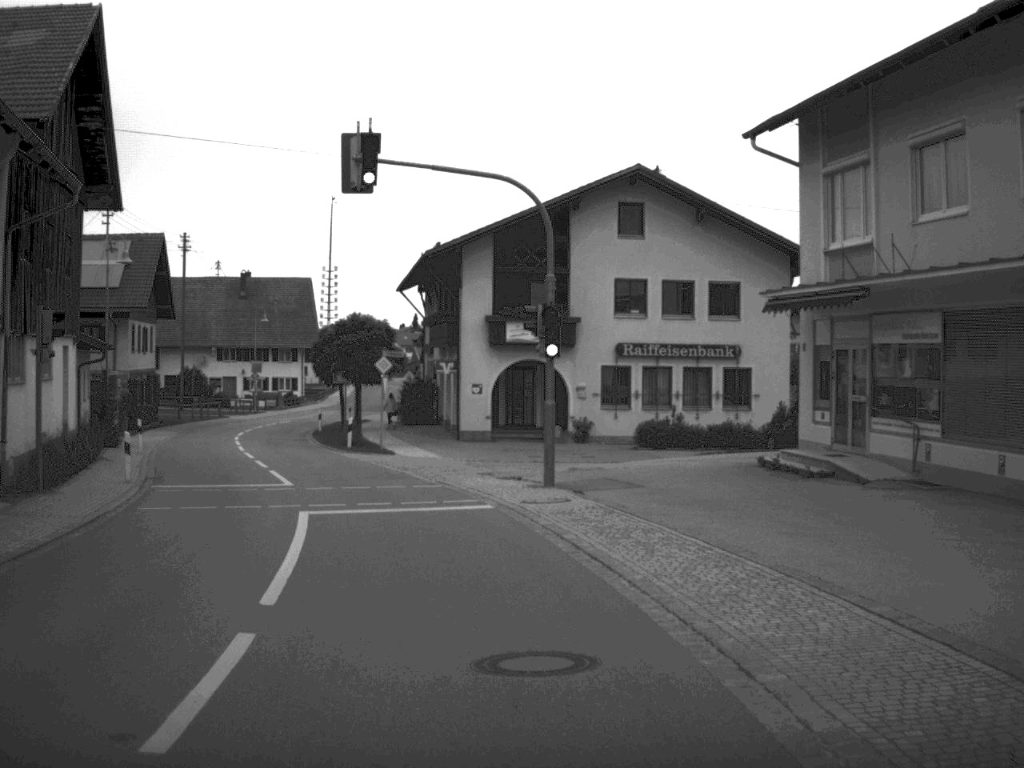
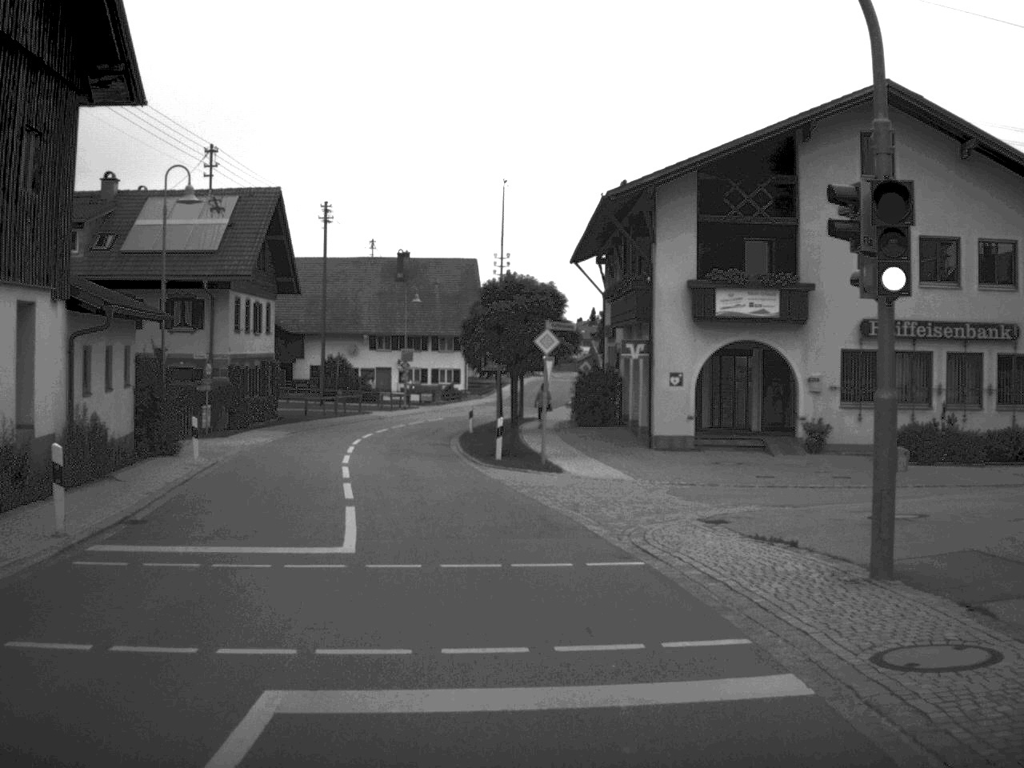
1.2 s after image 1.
(-0.8, +12.3) m; -8°
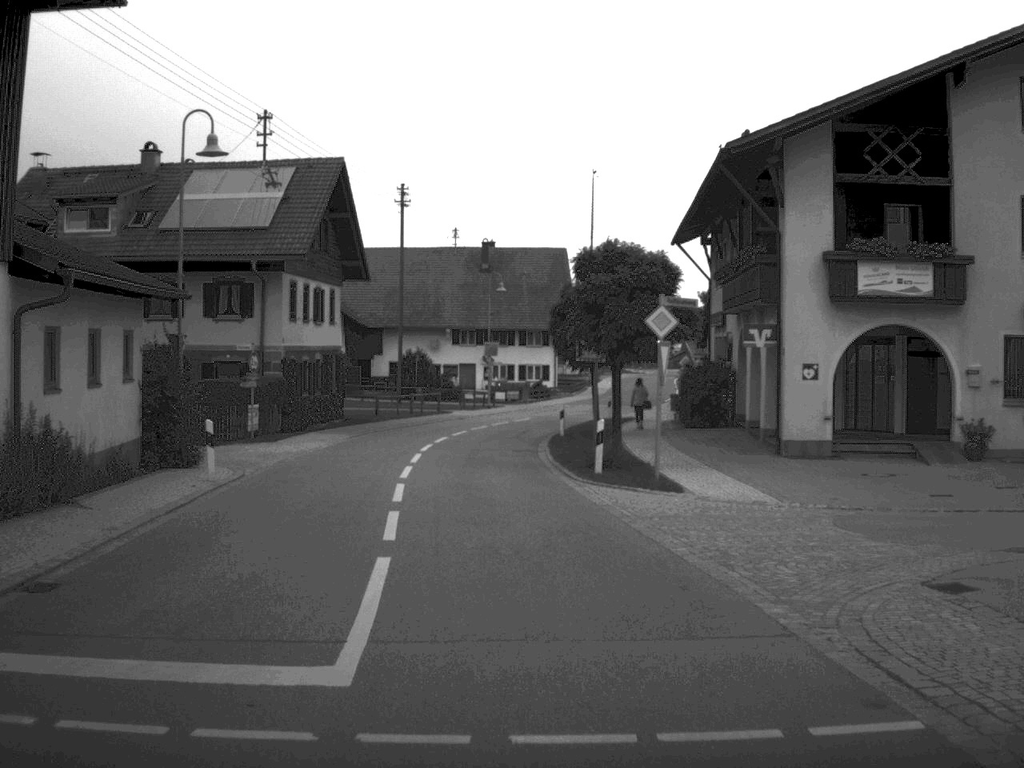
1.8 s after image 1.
(-0.2, +6.2) m; -4°
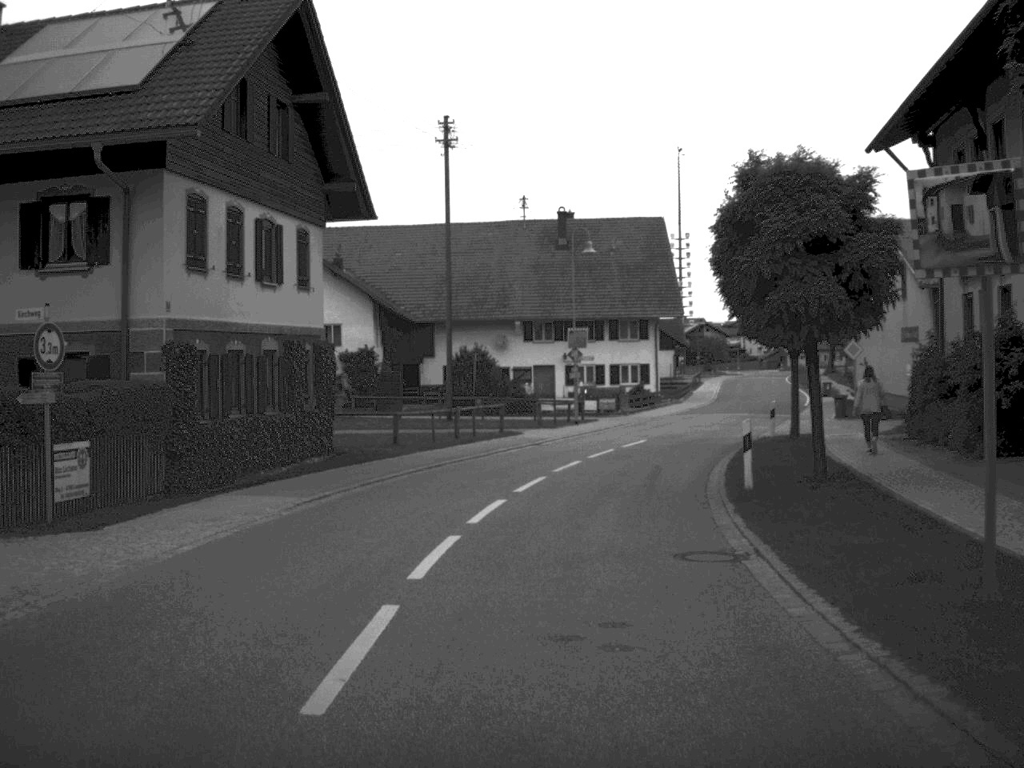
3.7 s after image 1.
(-0.9, +20.8) m; -3°
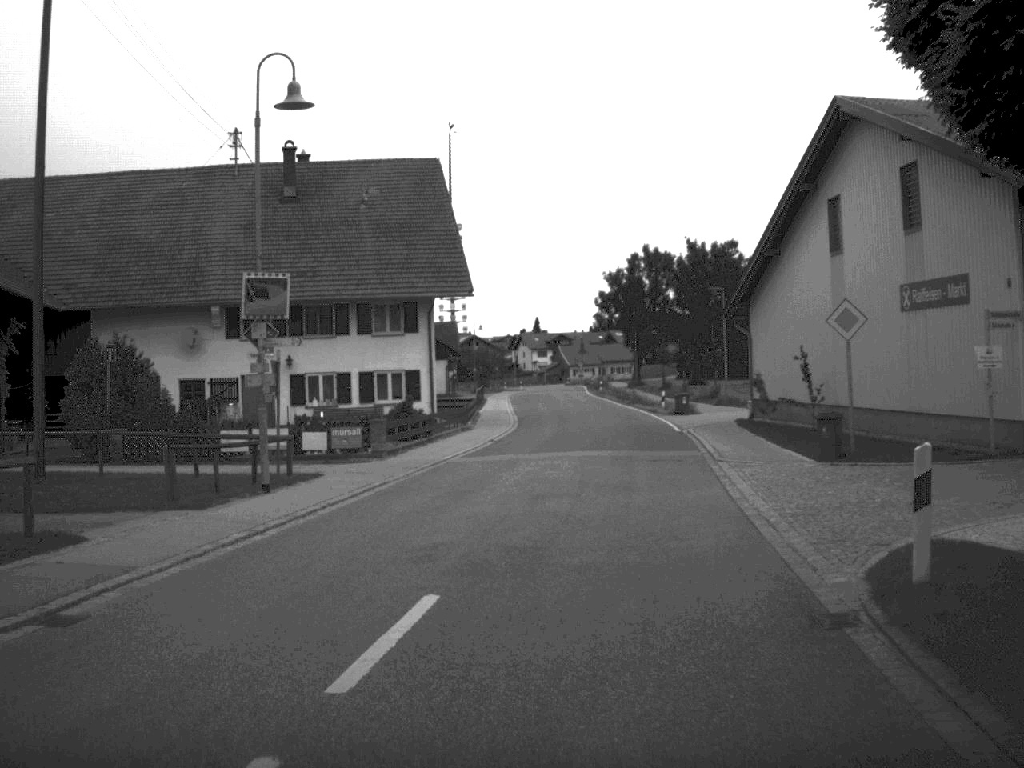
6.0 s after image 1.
(+1.9, +25.6) m; +11°
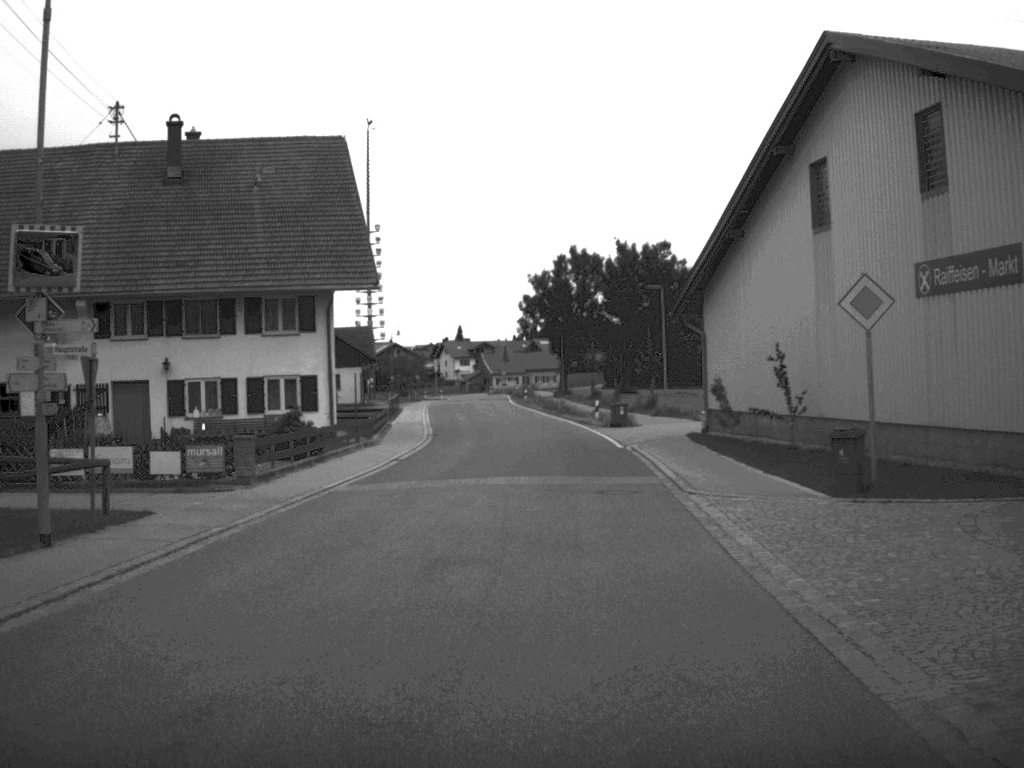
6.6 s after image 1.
(+0.2, +6.6) m; +3°
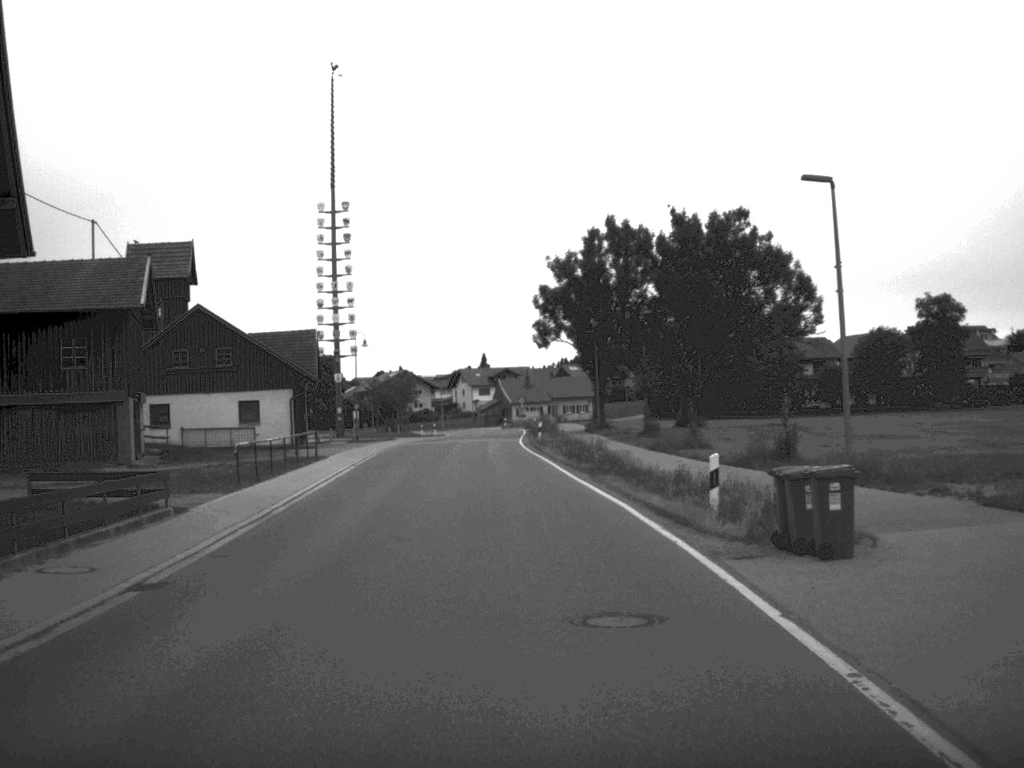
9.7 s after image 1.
(+0.7, +34.4) m; -2°
